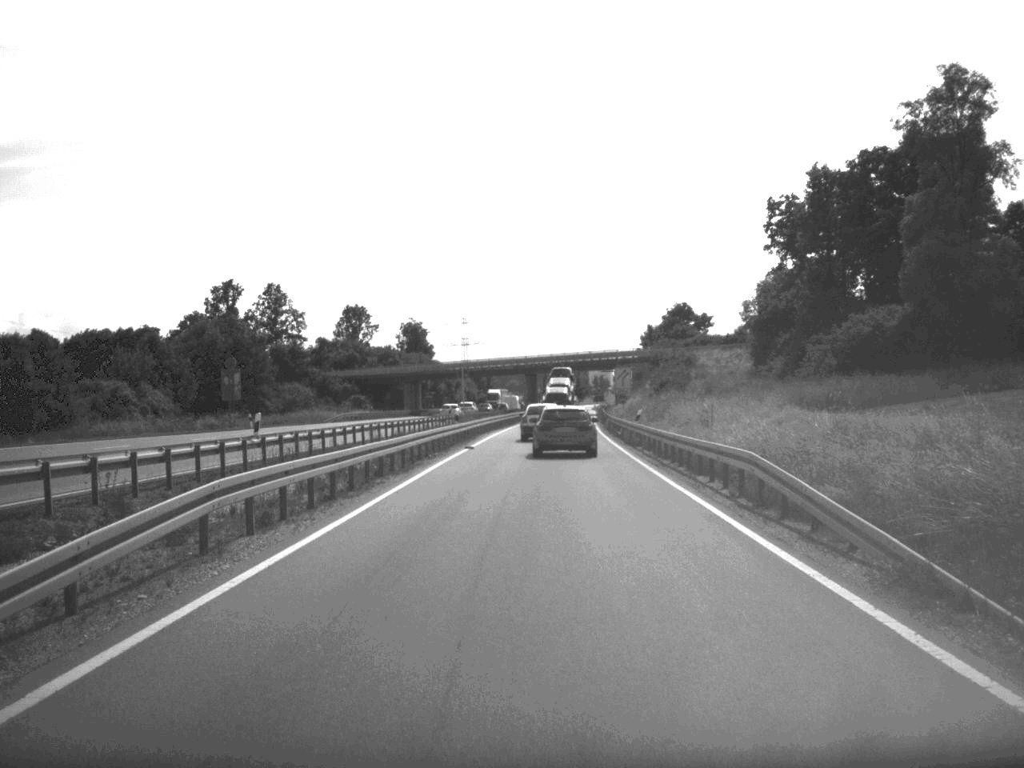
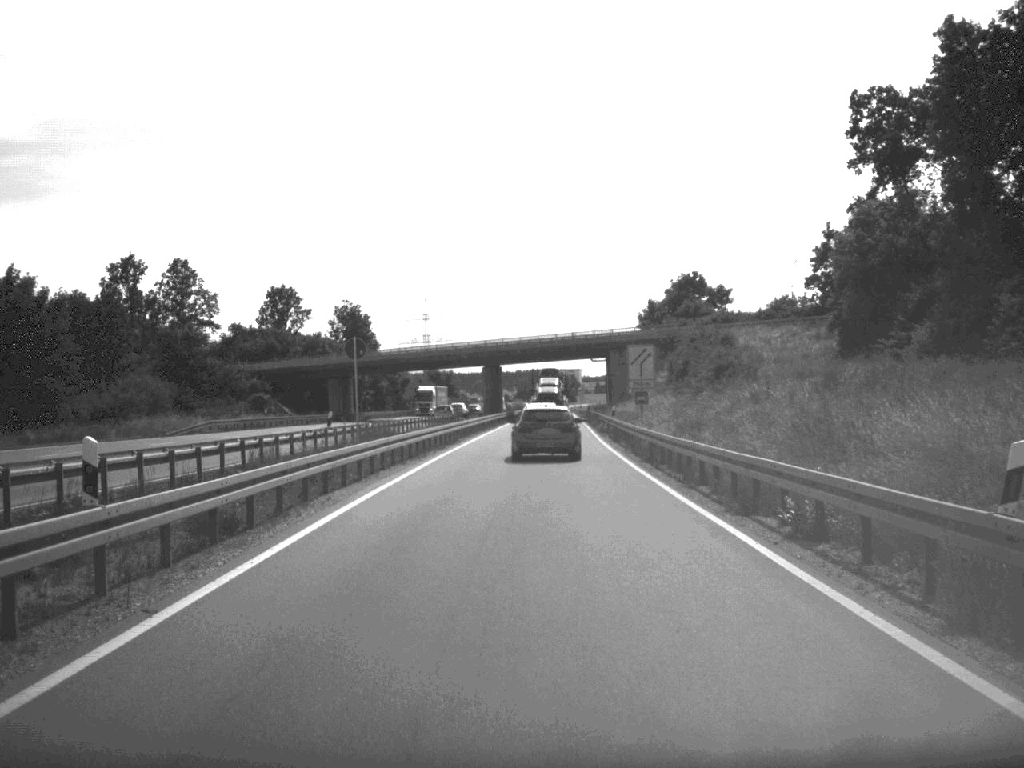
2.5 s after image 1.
(+0.5, +38.6) m; +1°
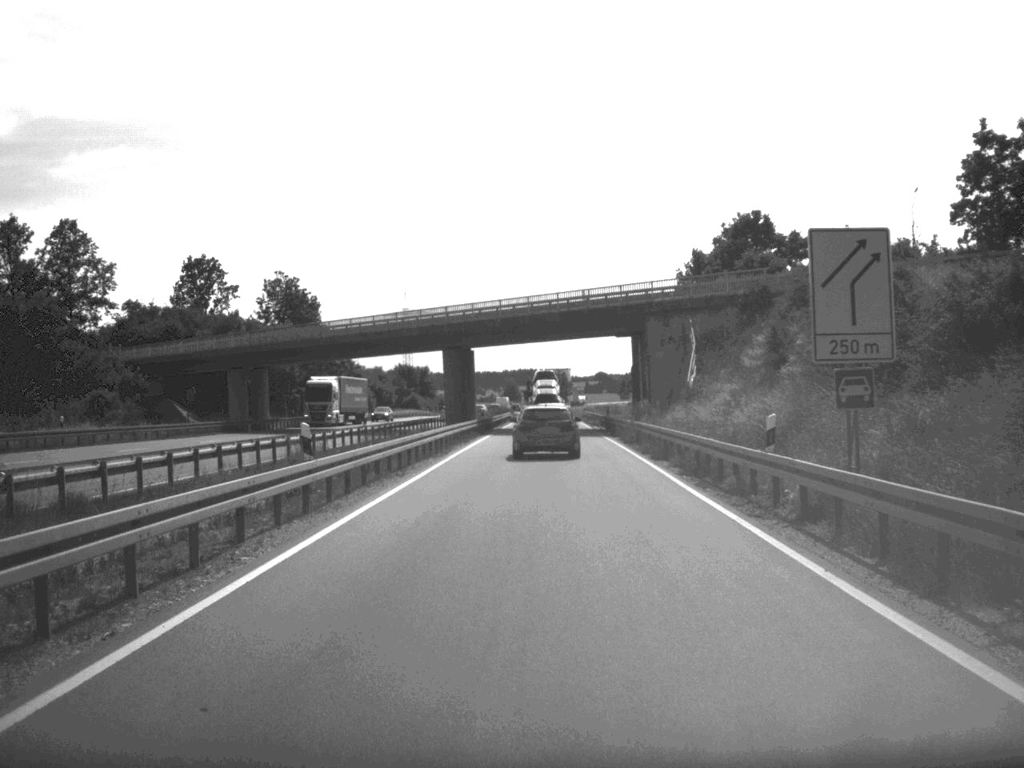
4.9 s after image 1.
(+0.2, +39.3) m; 0°
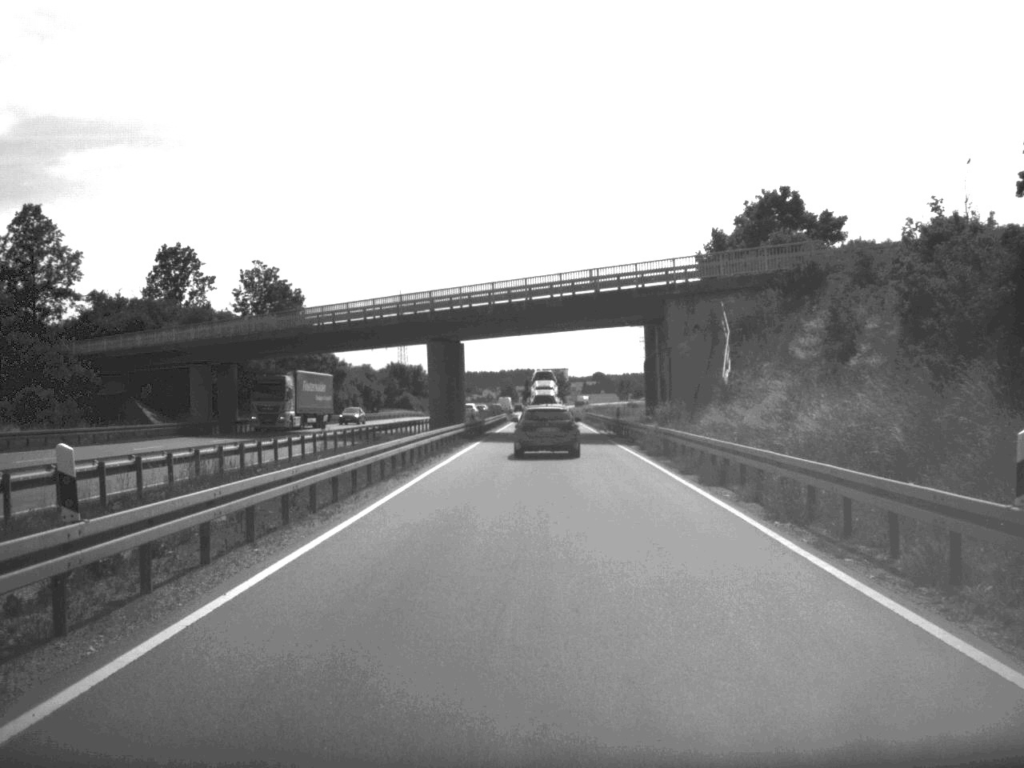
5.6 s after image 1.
(0.0, +9.8) m; 0°
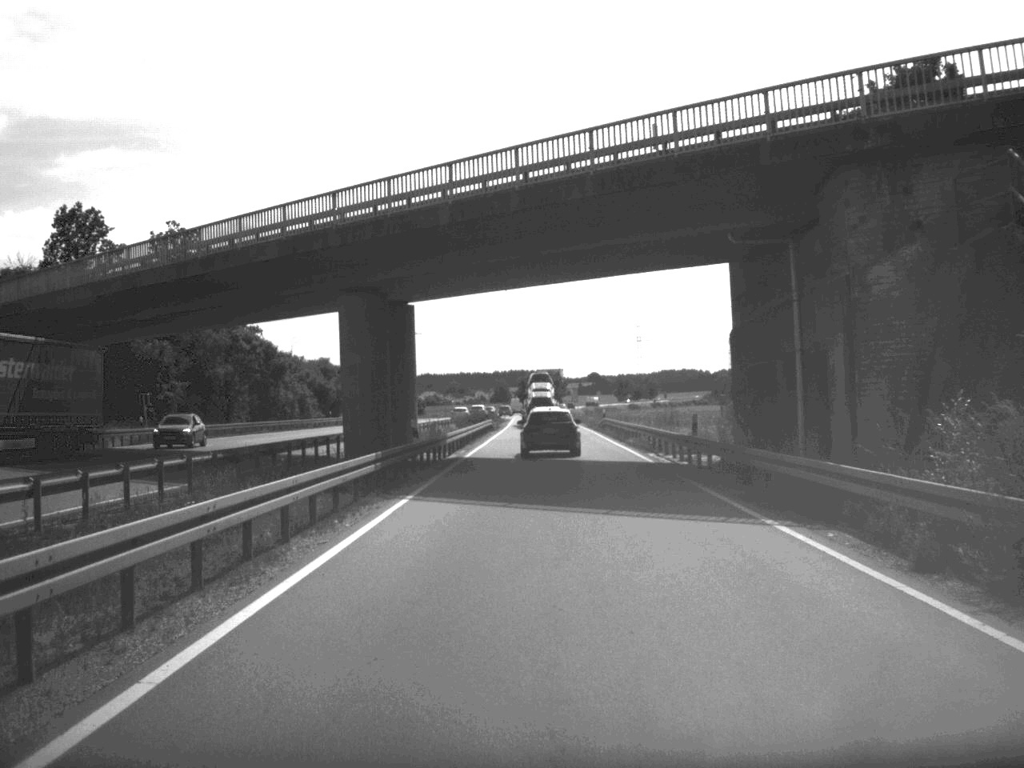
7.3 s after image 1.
(0.0, +28.9) m; 0°
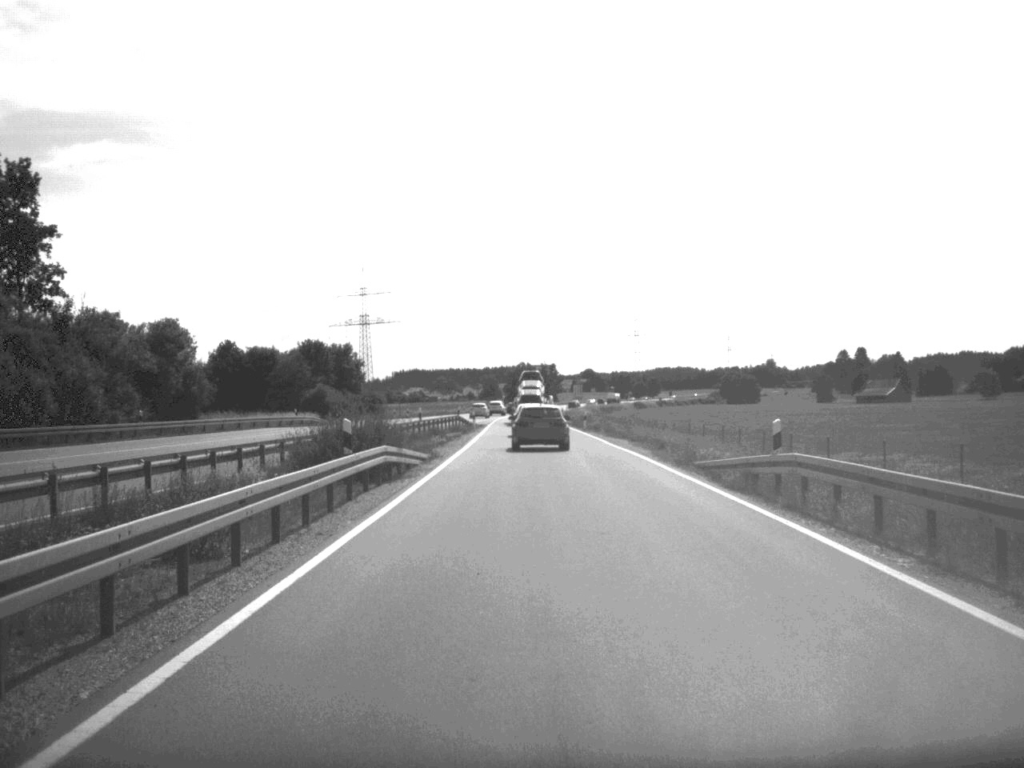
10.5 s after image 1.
(+0.3, +53.9) m; 0°
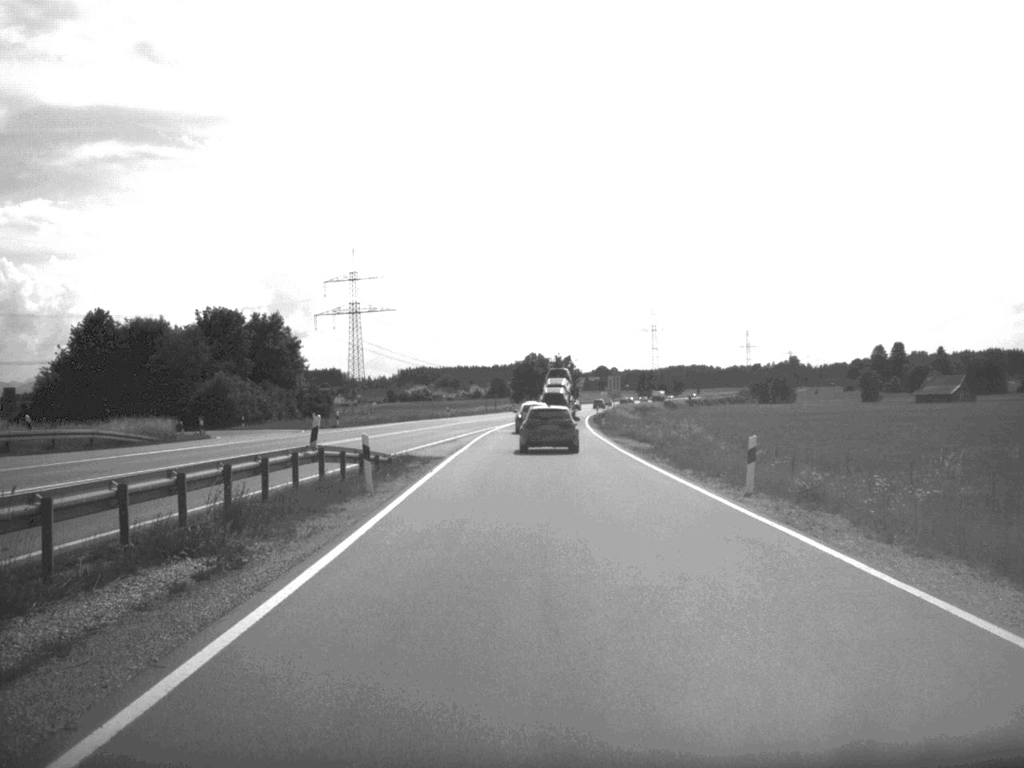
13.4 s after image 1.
(-0.2, +54.2) m; -1°
